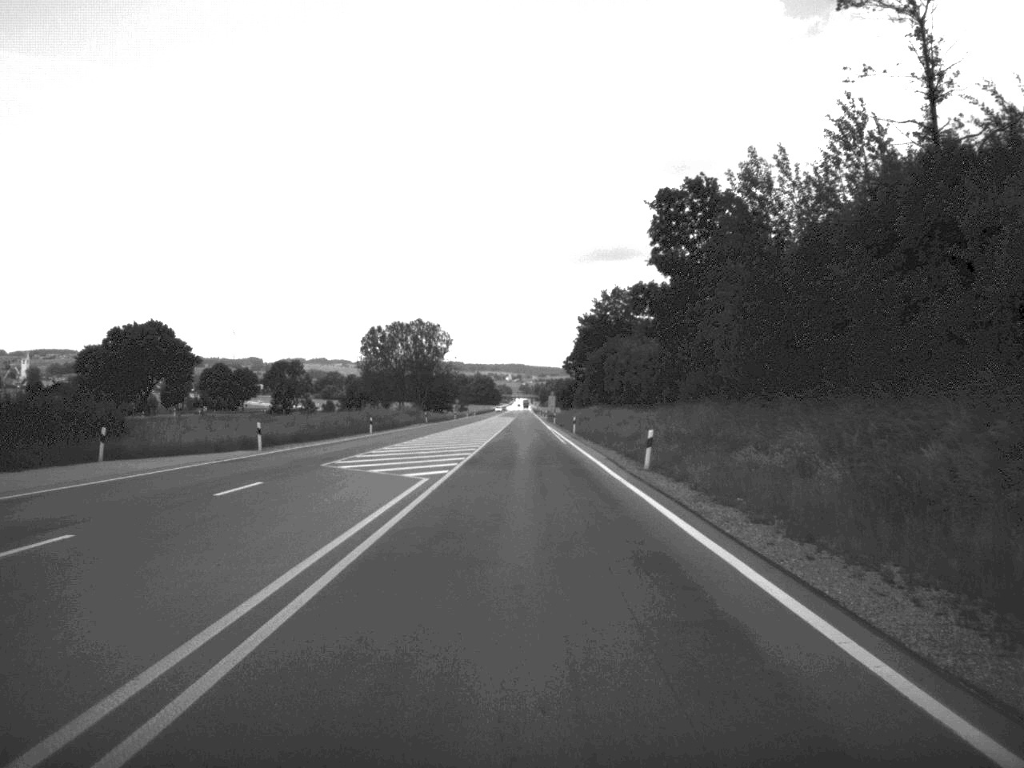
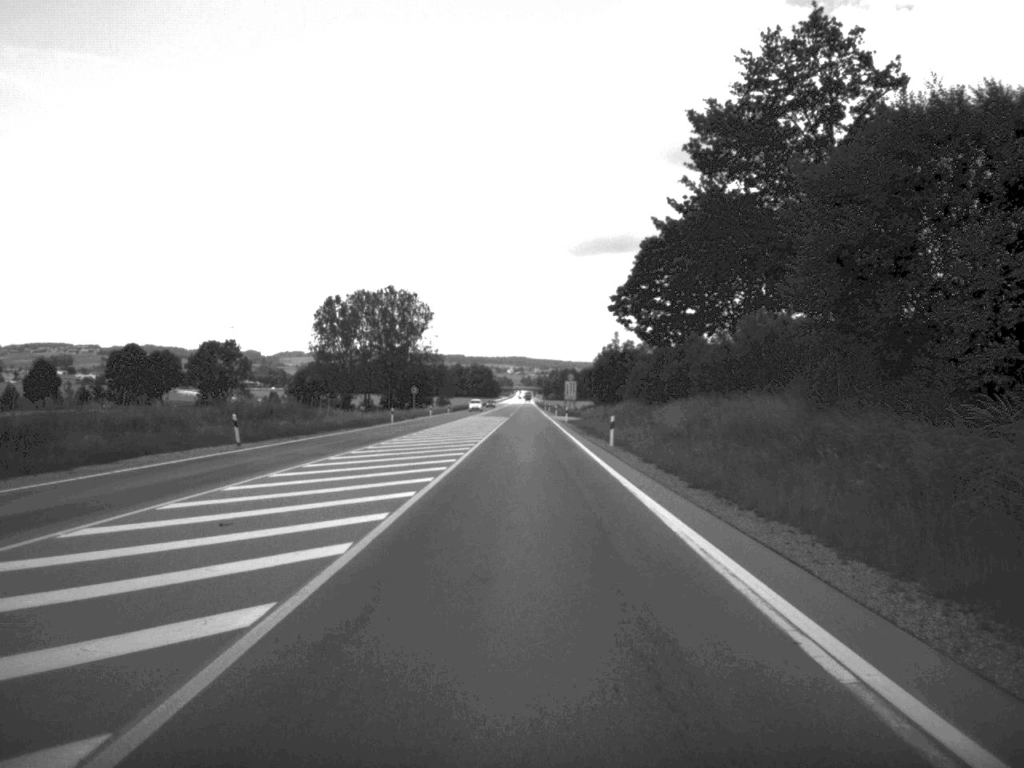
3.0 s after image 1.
(-0.1, +87.2) m; 0°
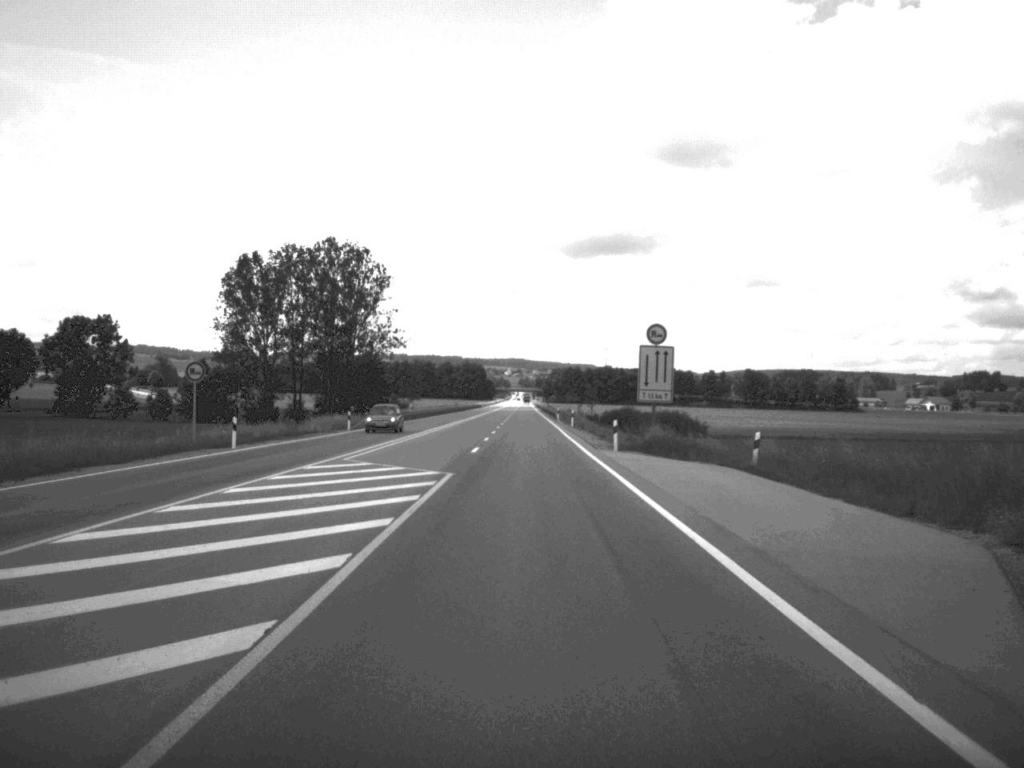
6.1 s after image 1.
(-0.1, +89.5) m; 0°
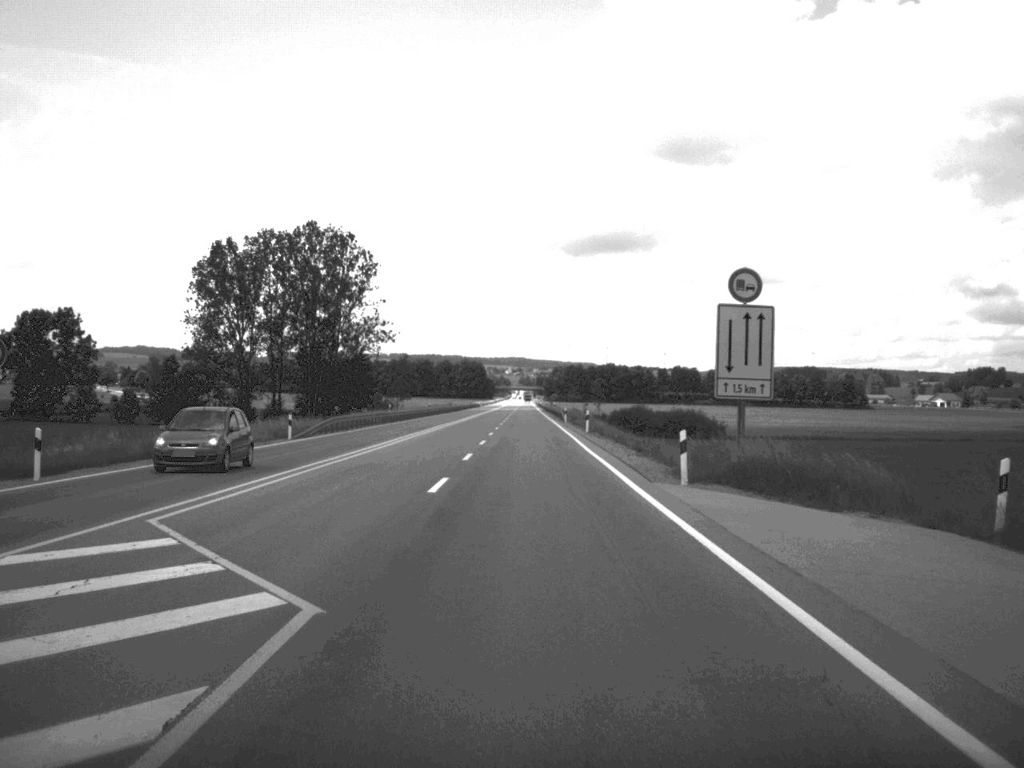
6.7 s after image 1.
(0.0, +18.4) m; 0°
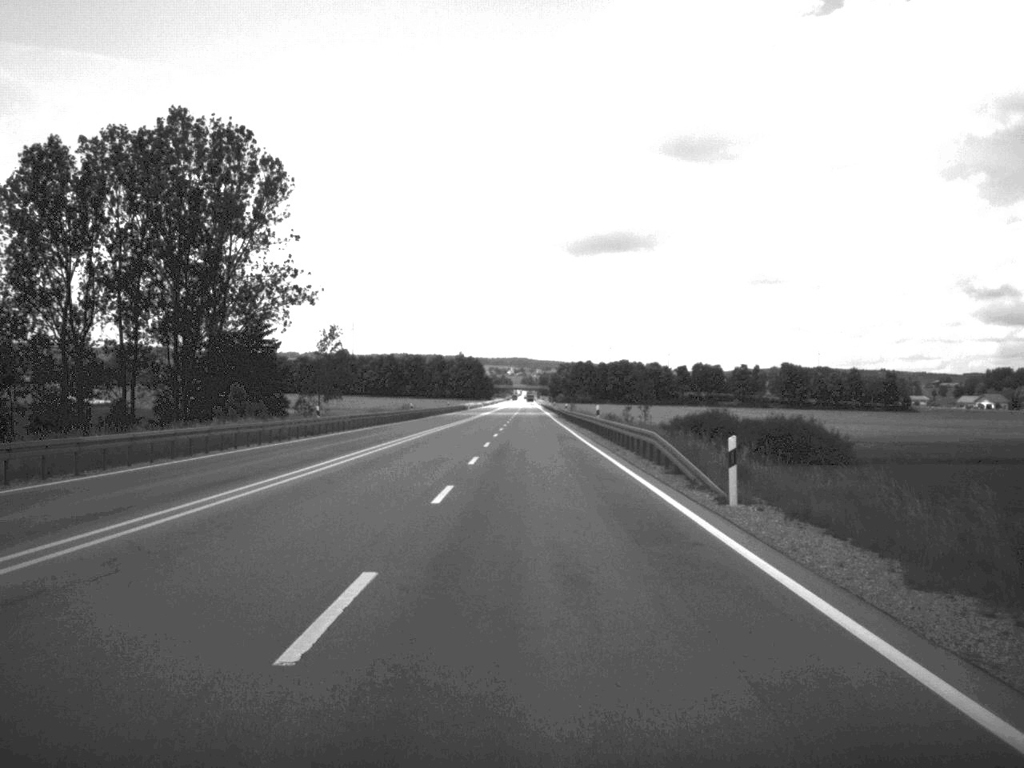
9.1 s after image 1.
(-0.3, +74.3) m; 0°
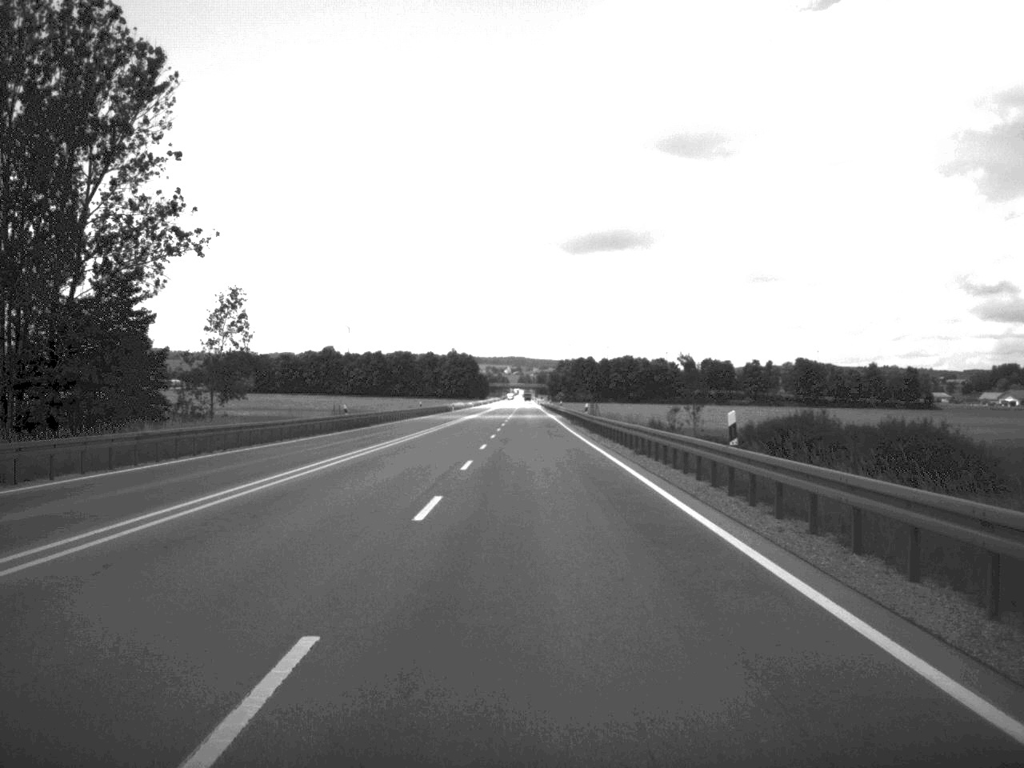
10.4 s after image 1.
(0.0, +38.9) m; 0°
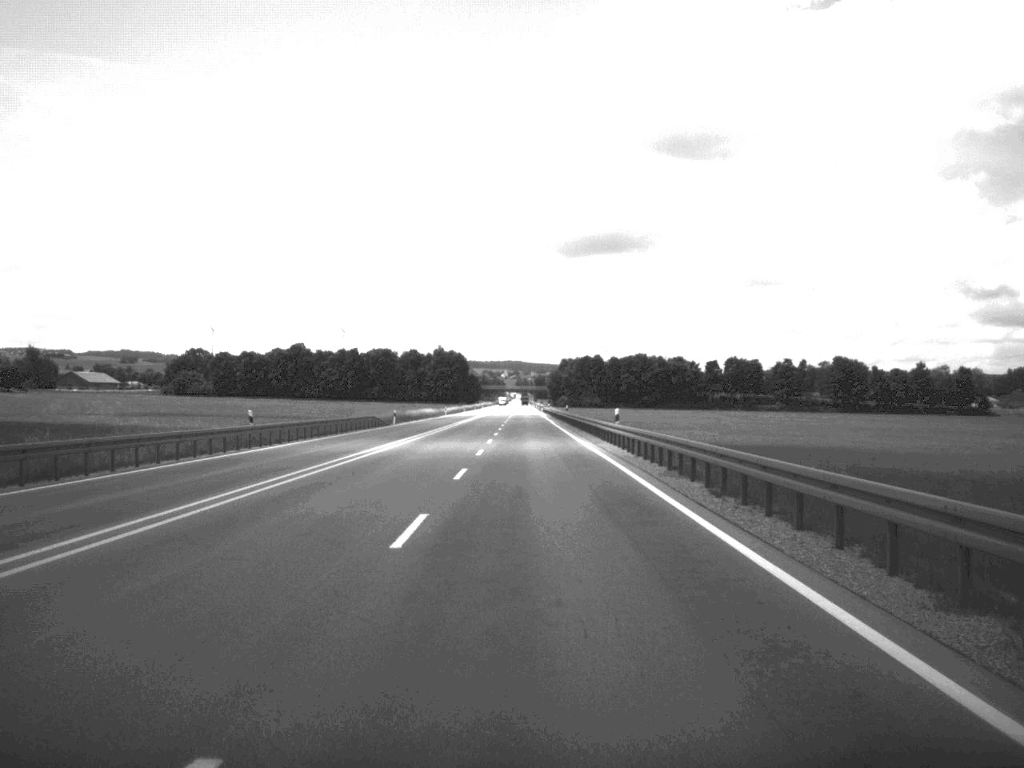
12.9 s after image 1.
(-0.1, +74.4) m; 0°
